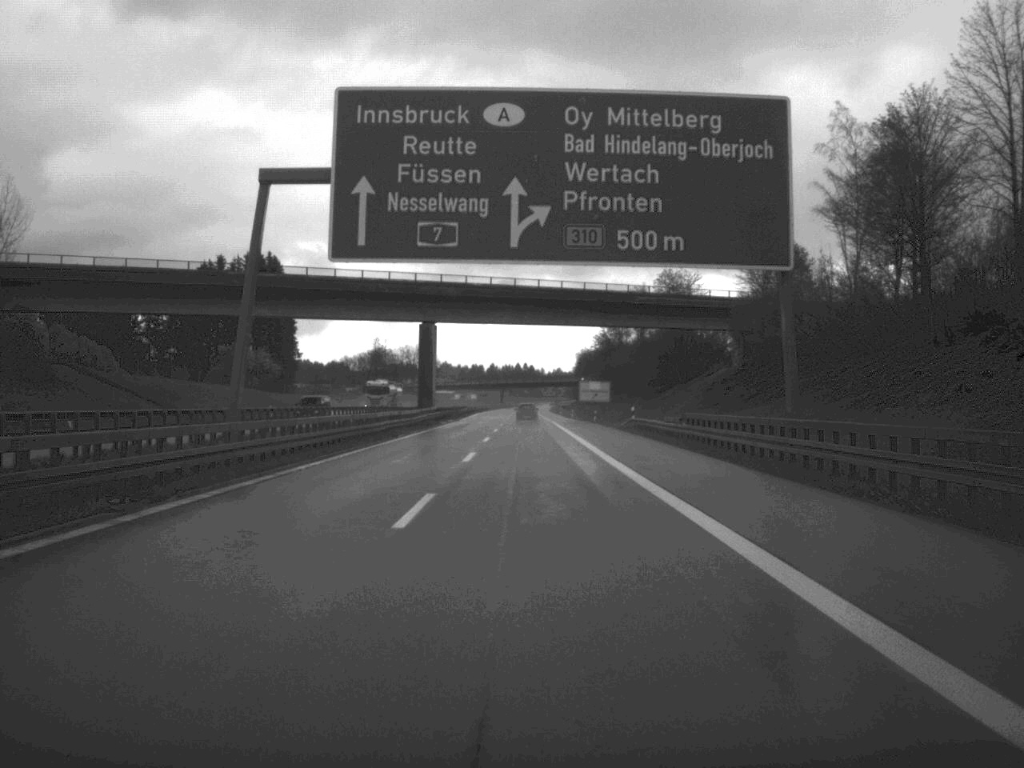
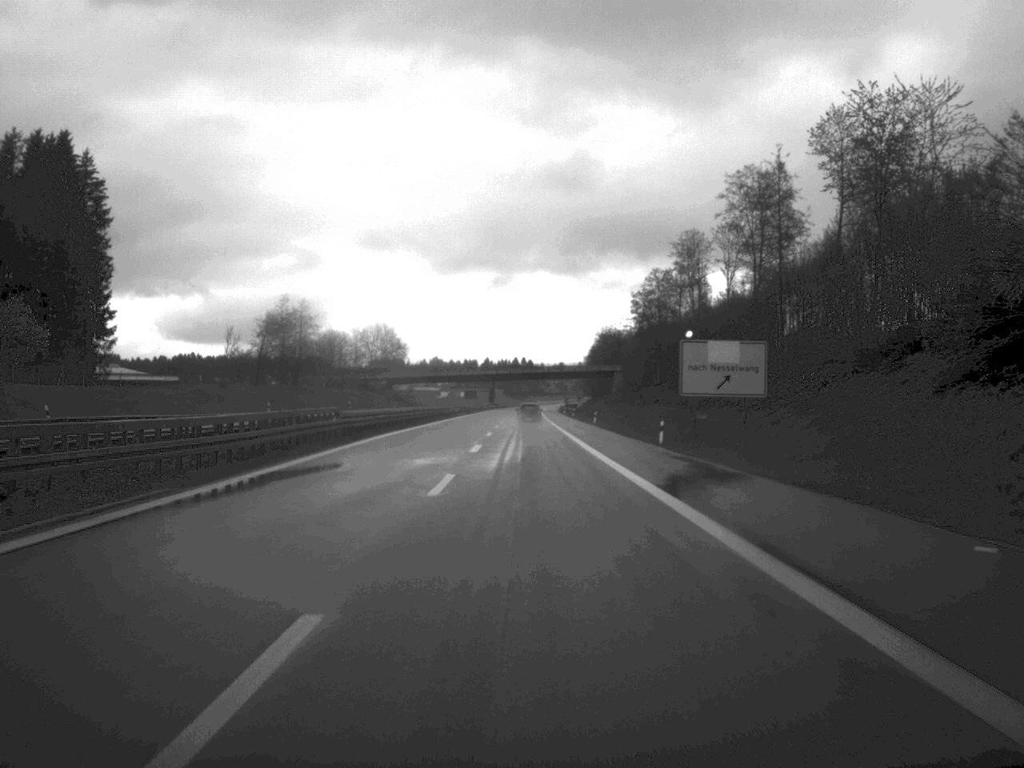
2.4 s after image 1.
(-0.3, +101.3) m; 0°
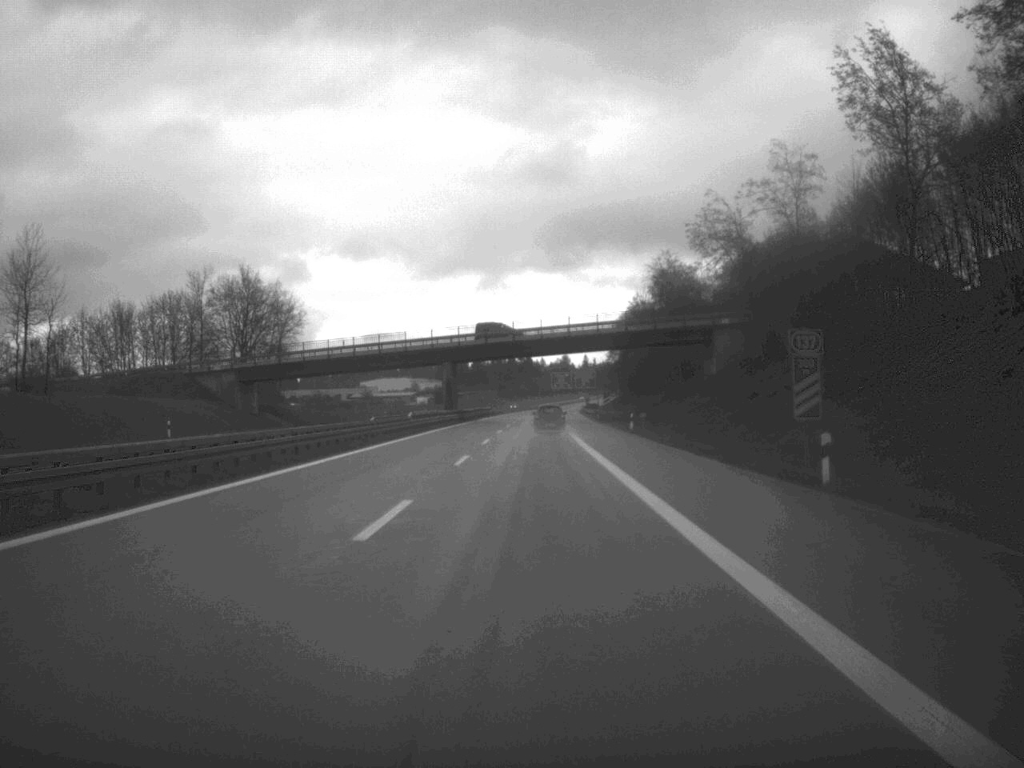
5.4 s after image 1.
(0.0, +130.4) m; 0°
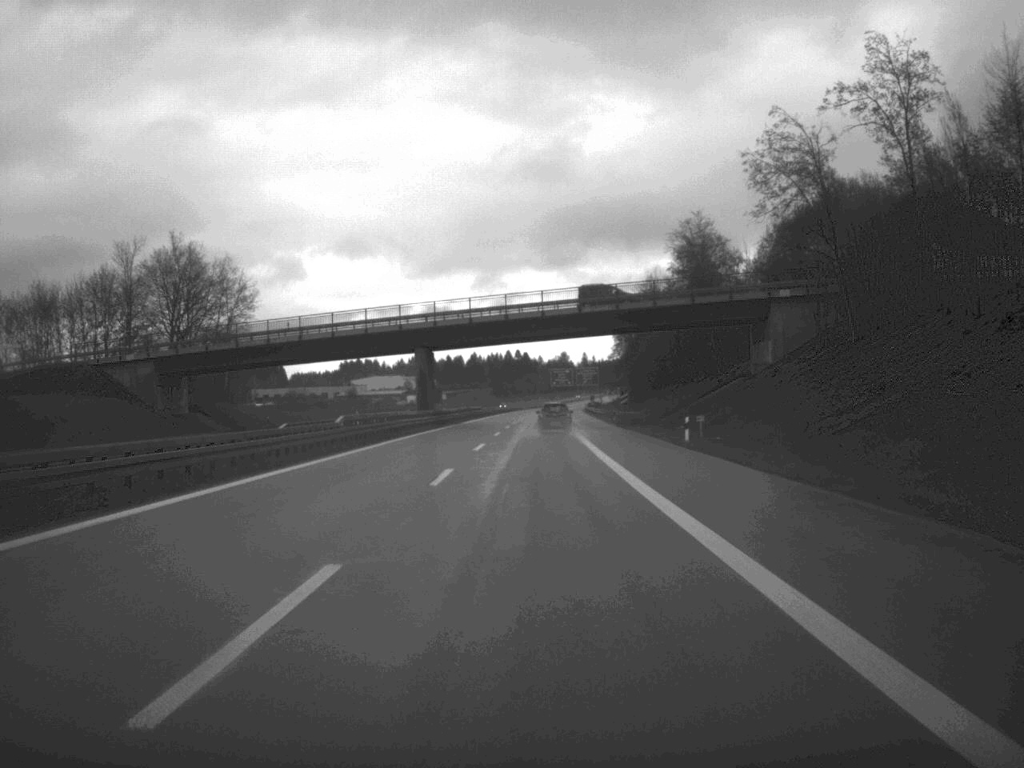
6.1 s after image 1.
(0.0, +26.3) m; 0°
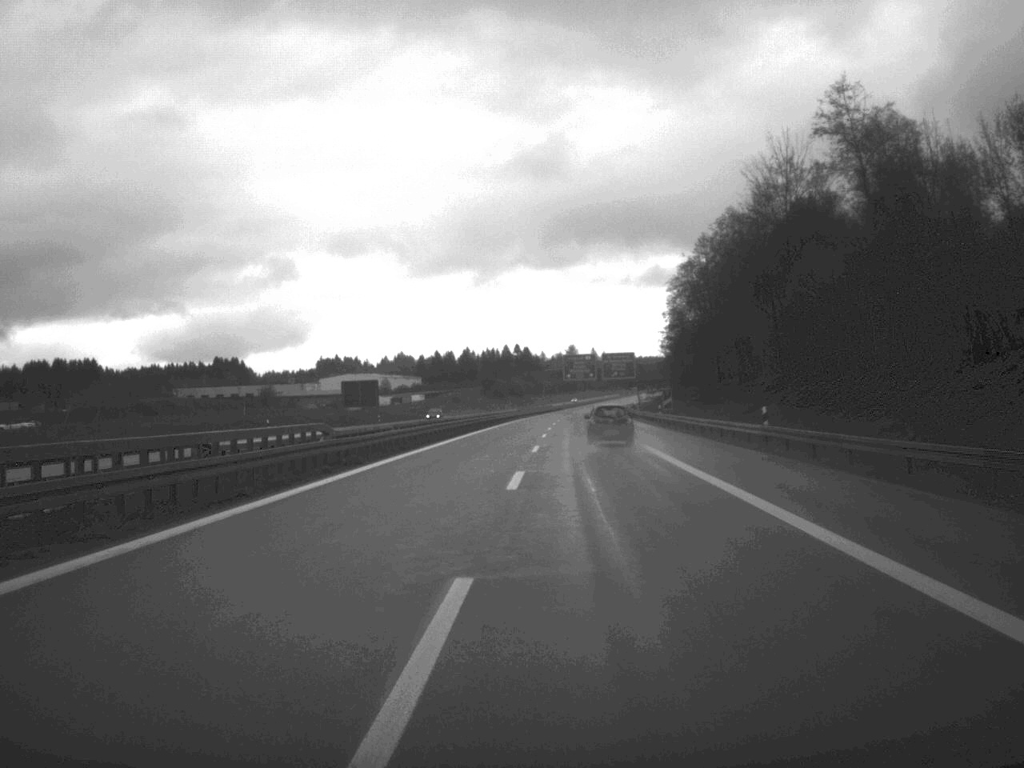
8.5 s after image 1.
(0.0, +107.2) m; 0°
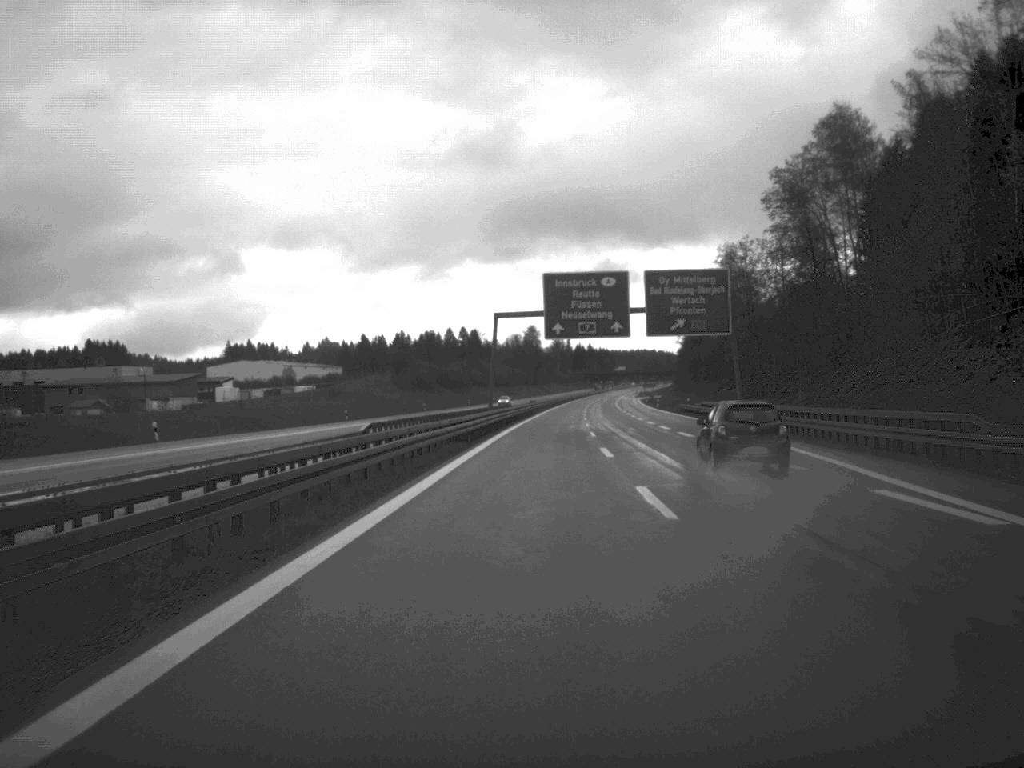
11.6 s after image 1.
(+1.9, +130.6) m; +2°
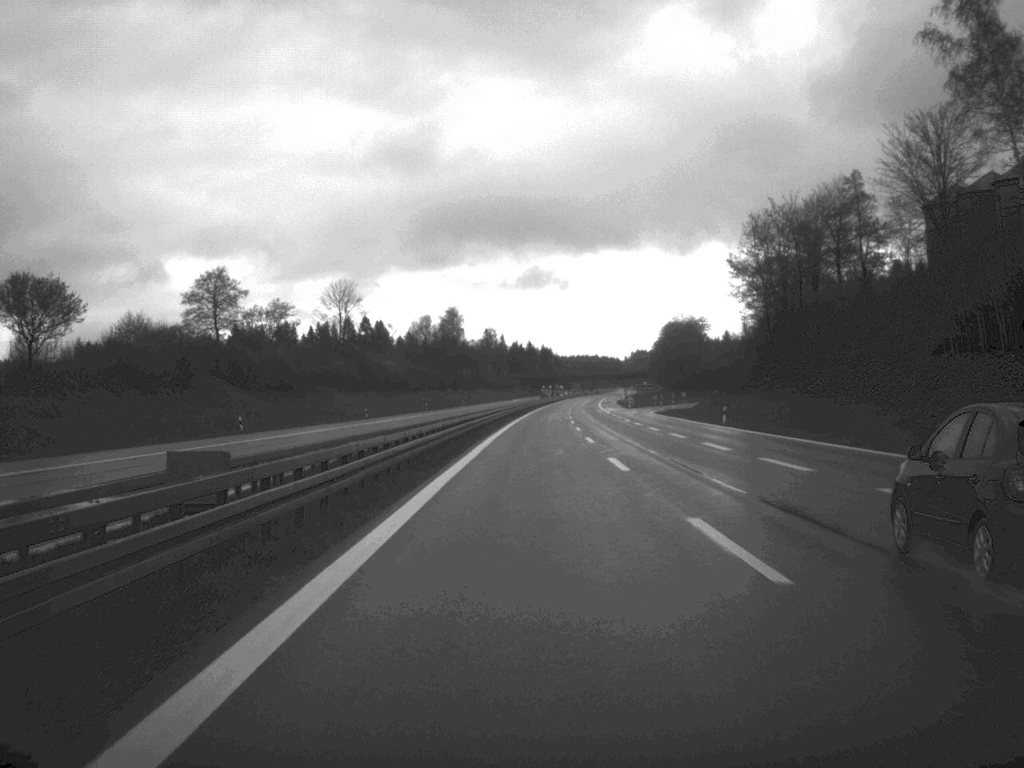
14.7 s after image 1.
(+3.7, +129.8) m; +3°
